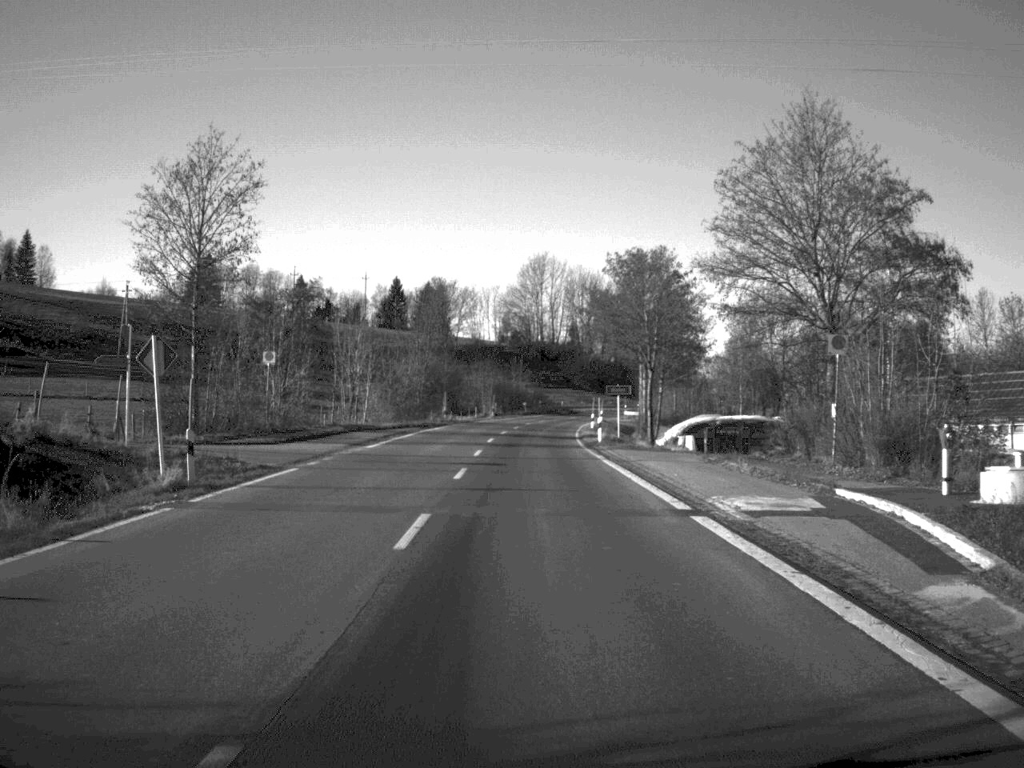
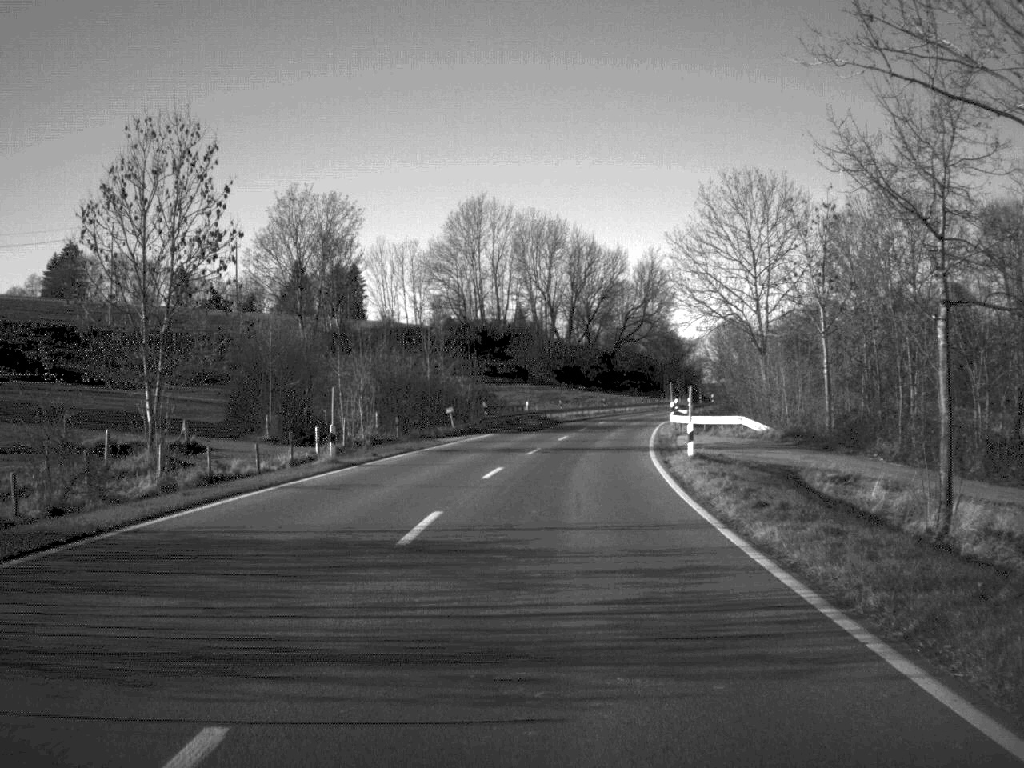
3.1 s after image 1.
(+0.8, +71.7) m; +3°
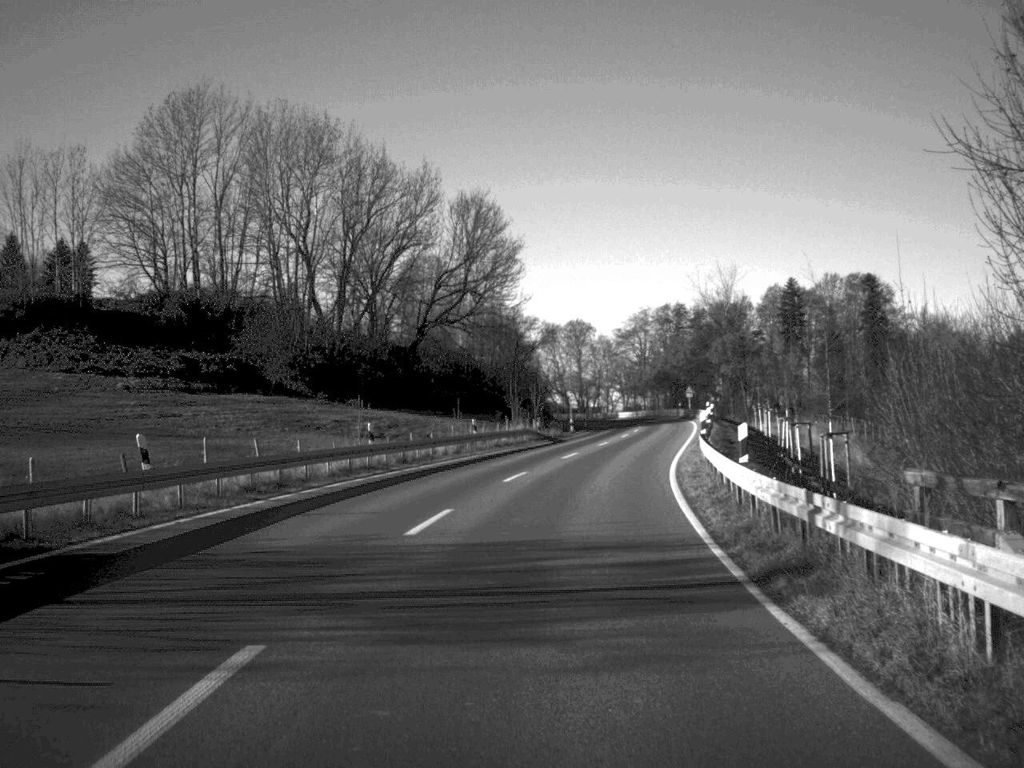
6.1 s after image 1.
(+5.2, +69.2) m; +9°
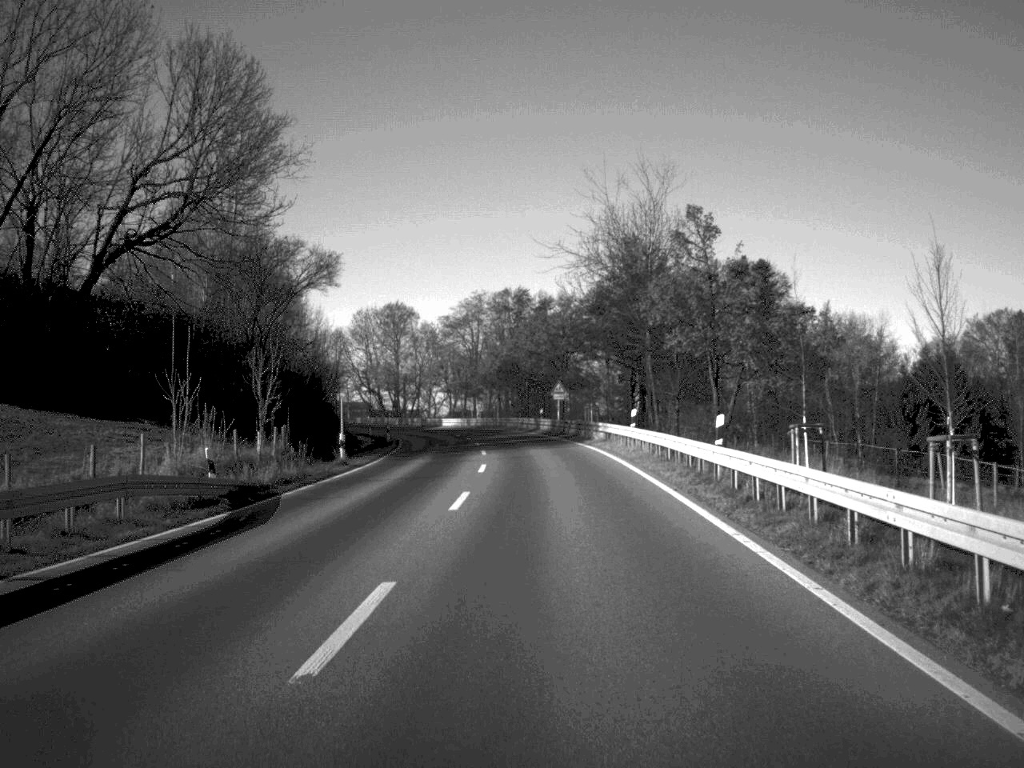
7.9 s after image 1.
(+3.1, +44.3) m; +8°
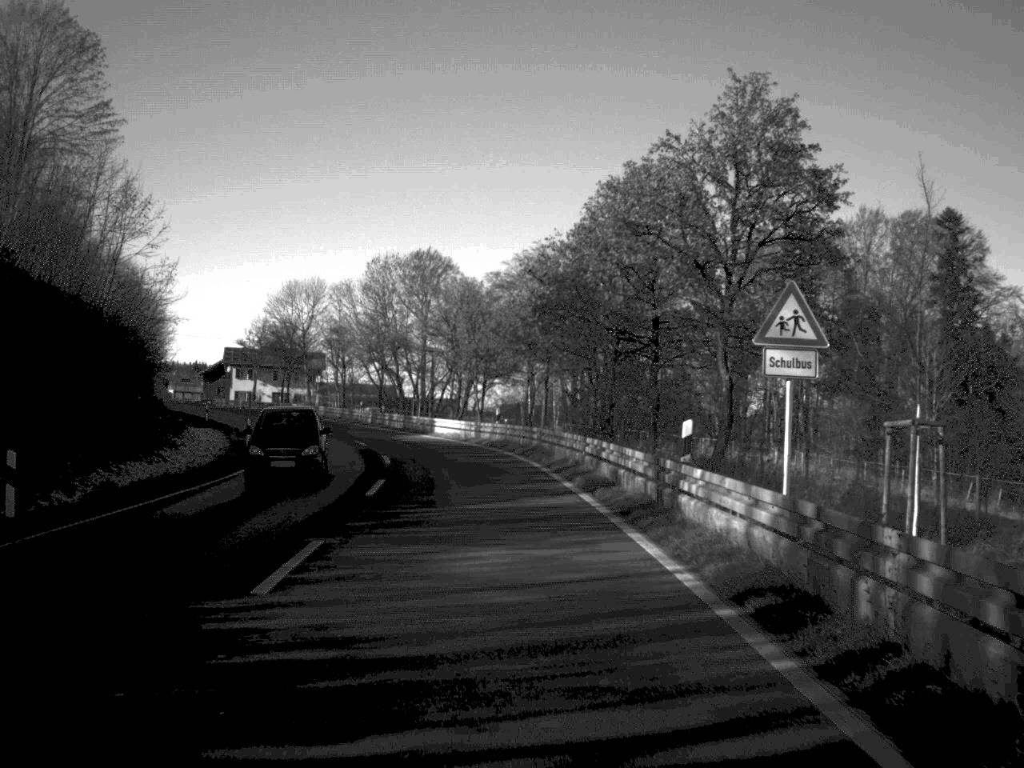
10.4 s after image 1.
(-0.3, +57.3) m; -4°
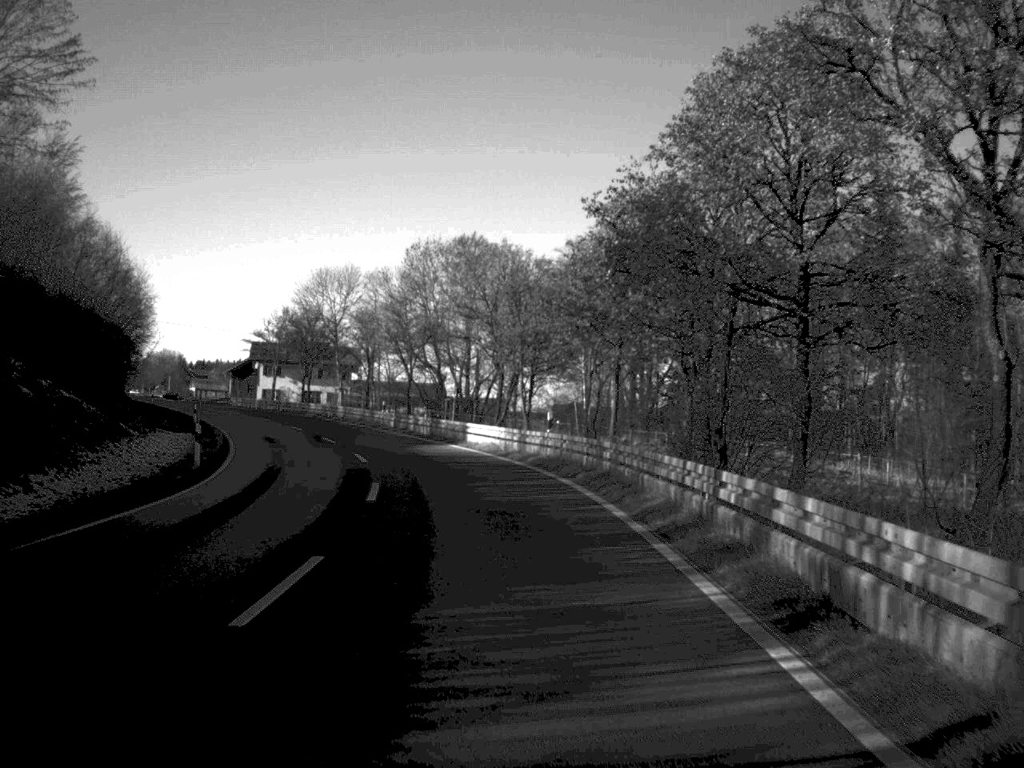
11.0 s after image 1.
(-0.3, +13.2) m; -2°
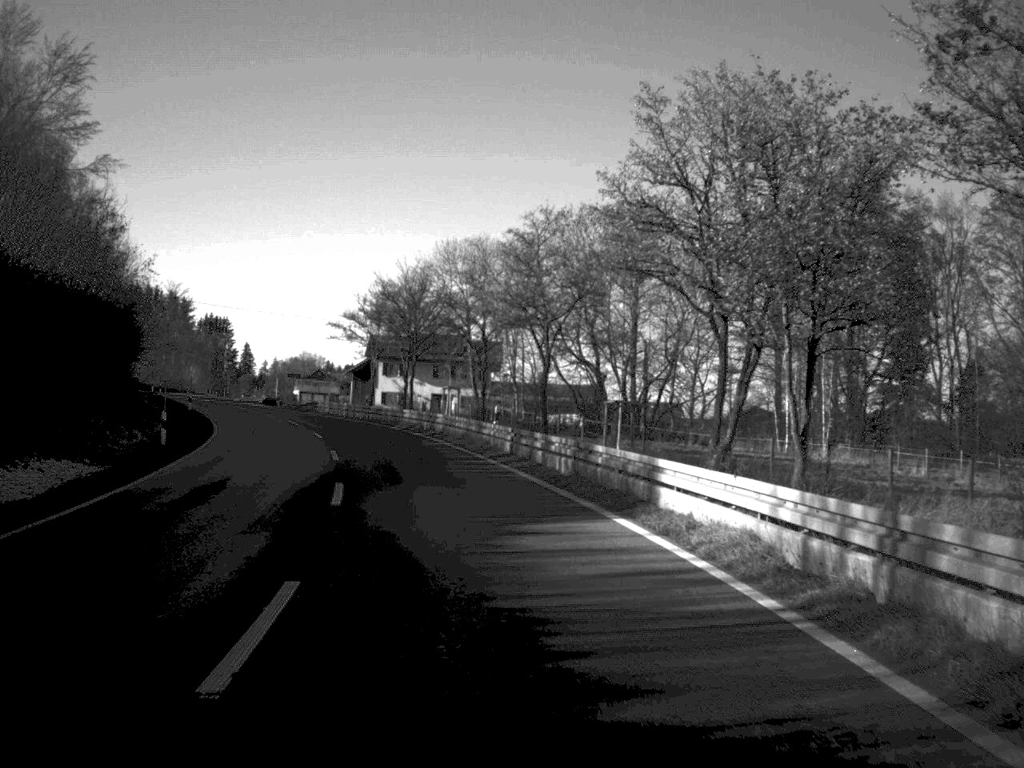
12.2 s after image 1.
(-1.6, +26.5) m; -7°
